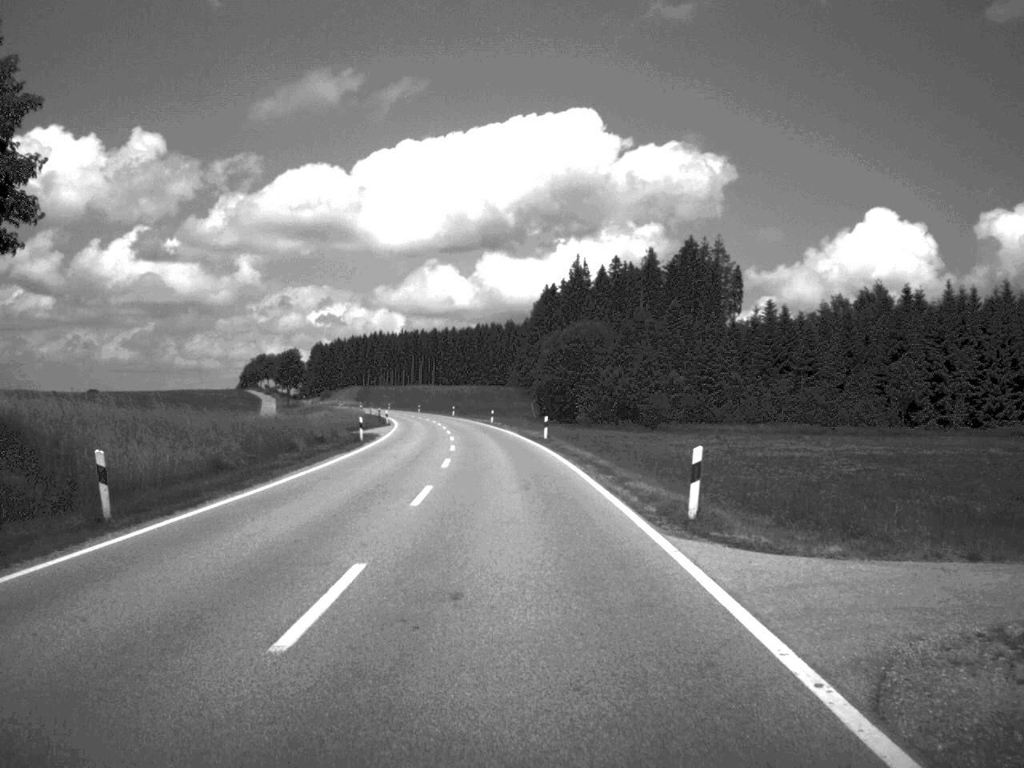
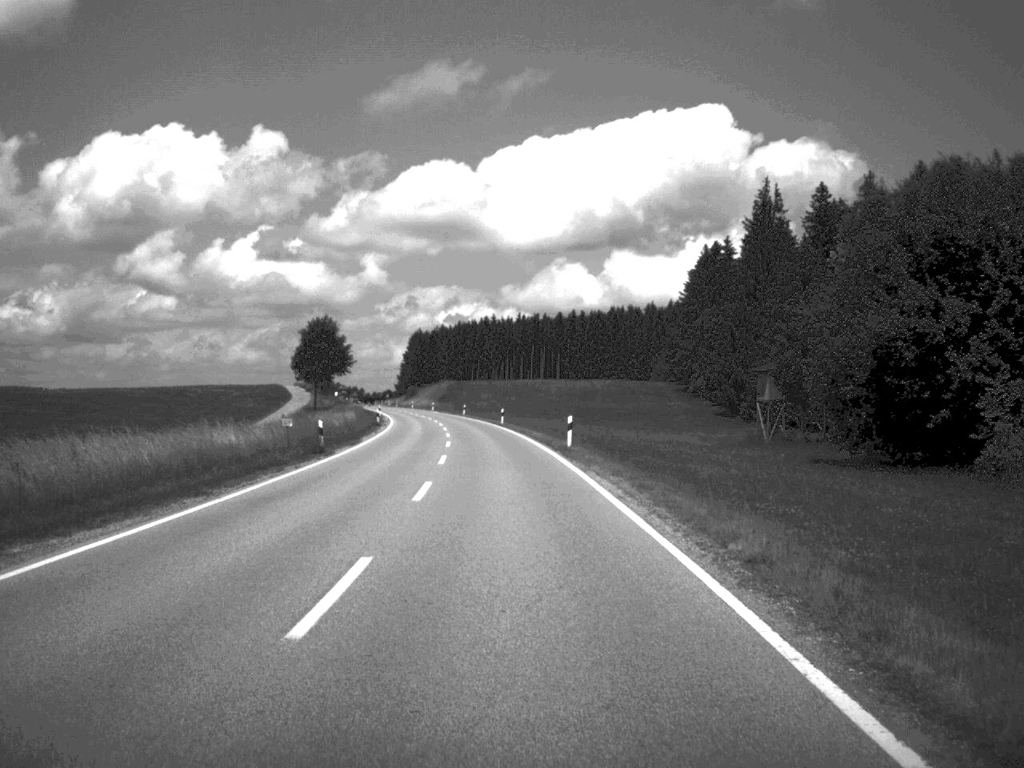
(-4.9, +92.6) m; -6°
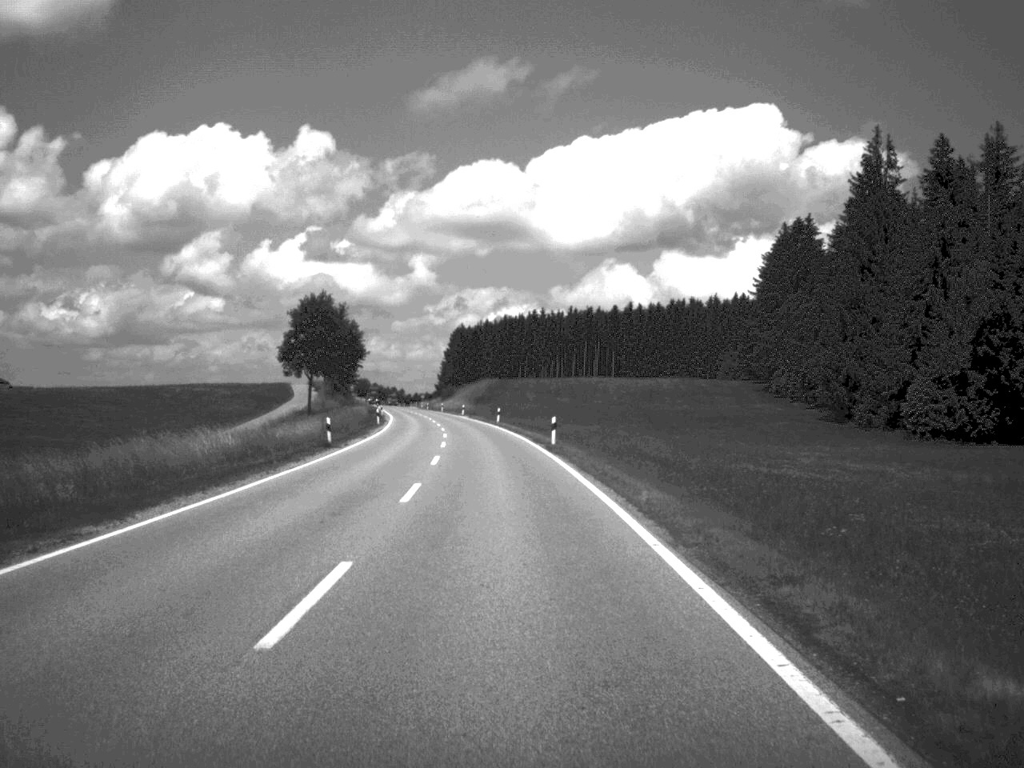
(-0.7, +35.5) m; -2°
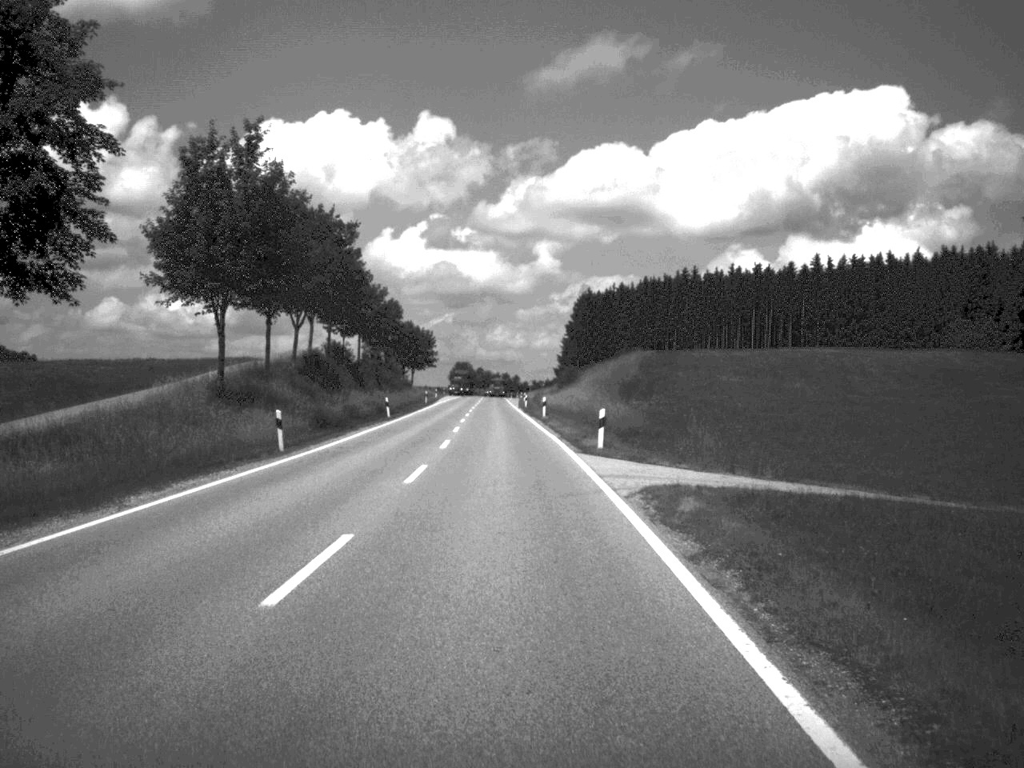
(-4.9, +91.8) m; -6°
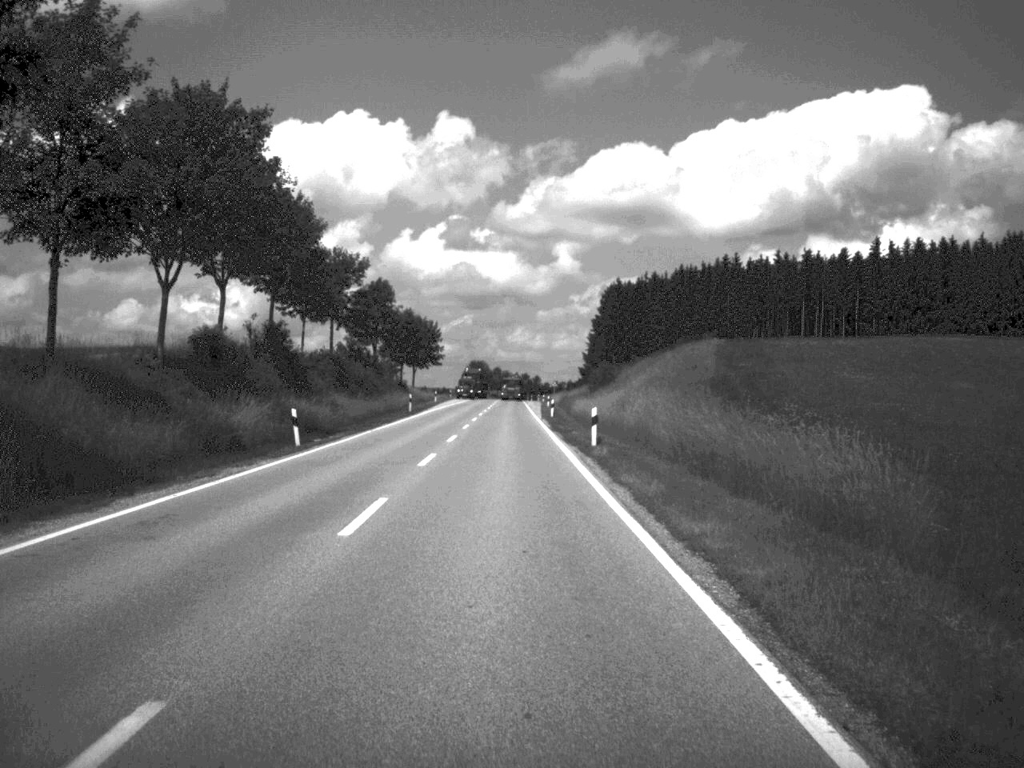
(-0.3, +30.4) m; -1°
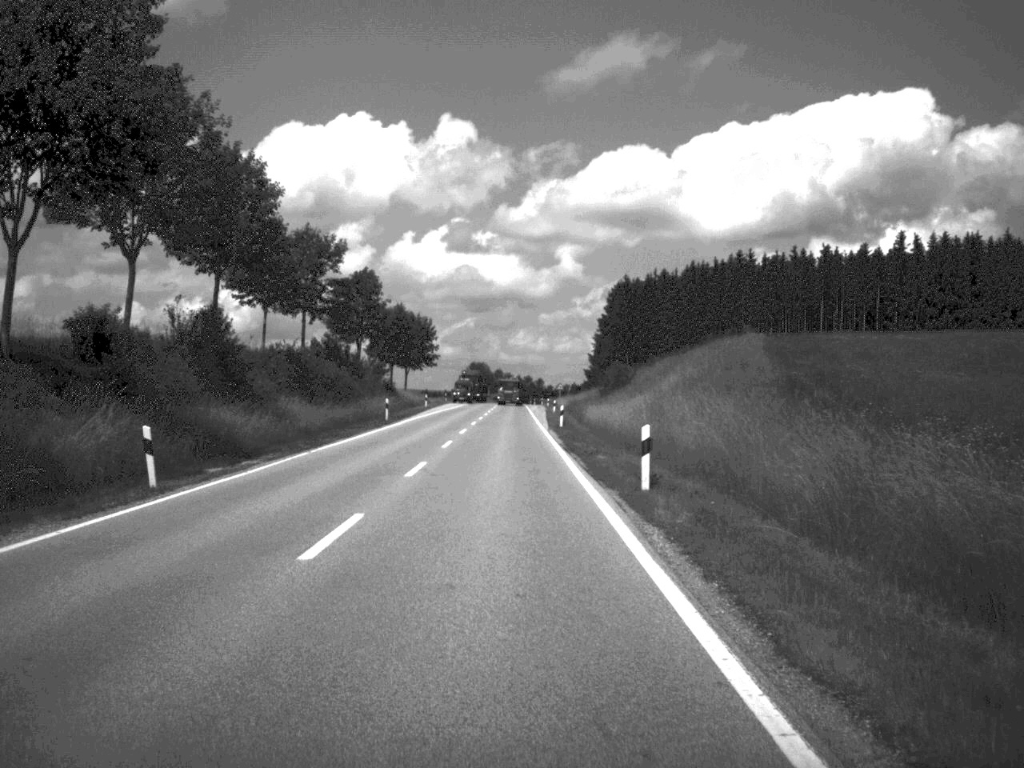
(0.0, +13.5) m; 0°
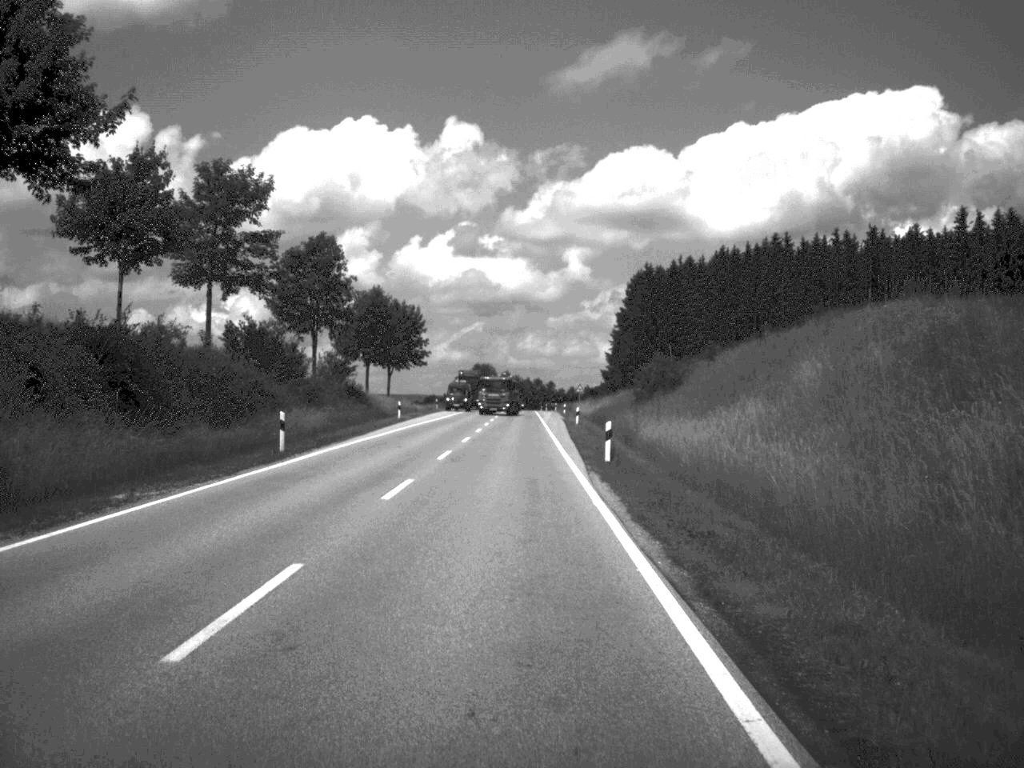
(-0.1, +27.4) m; -1°
